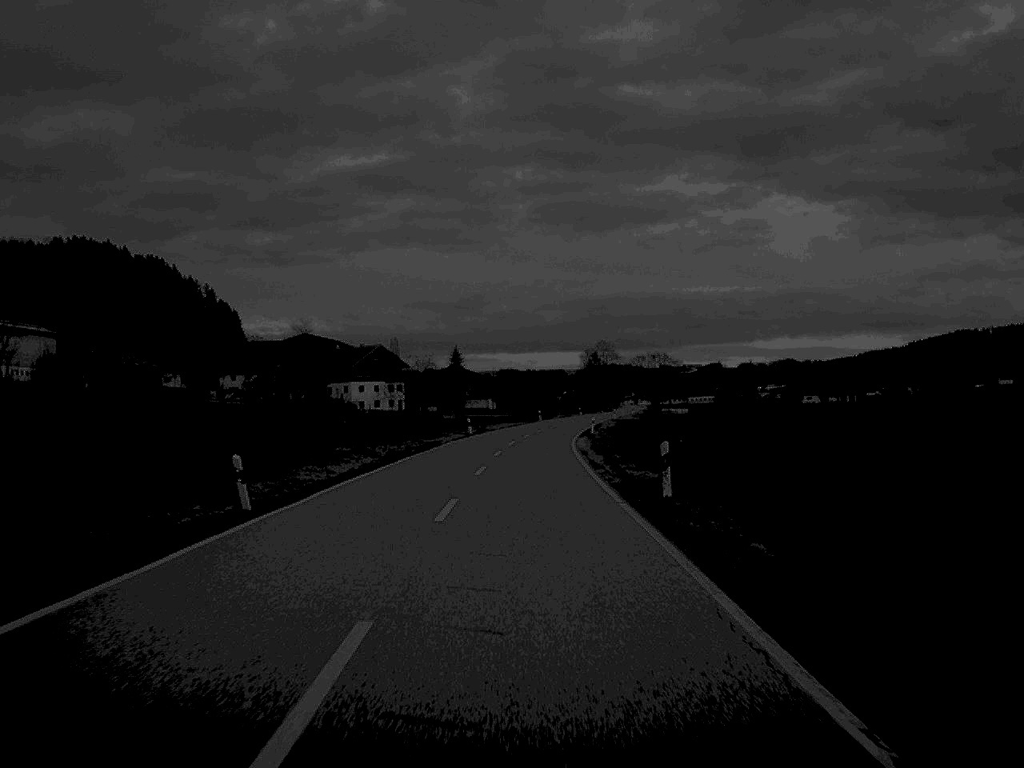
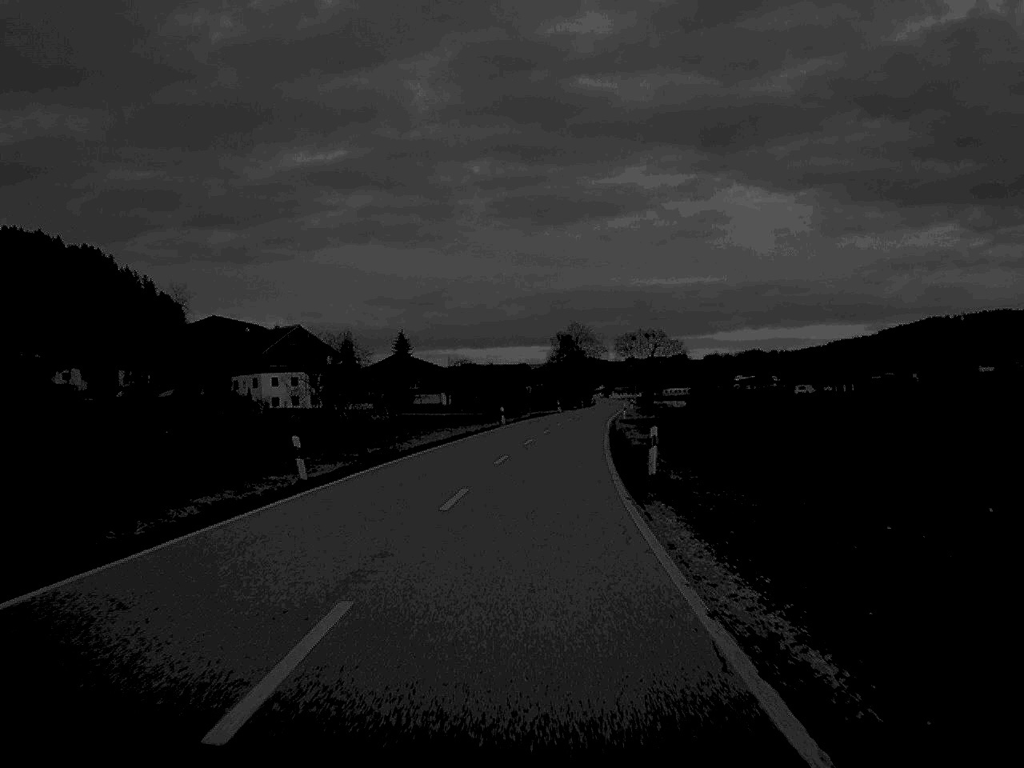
(+0.5, +47.2) m; +2°
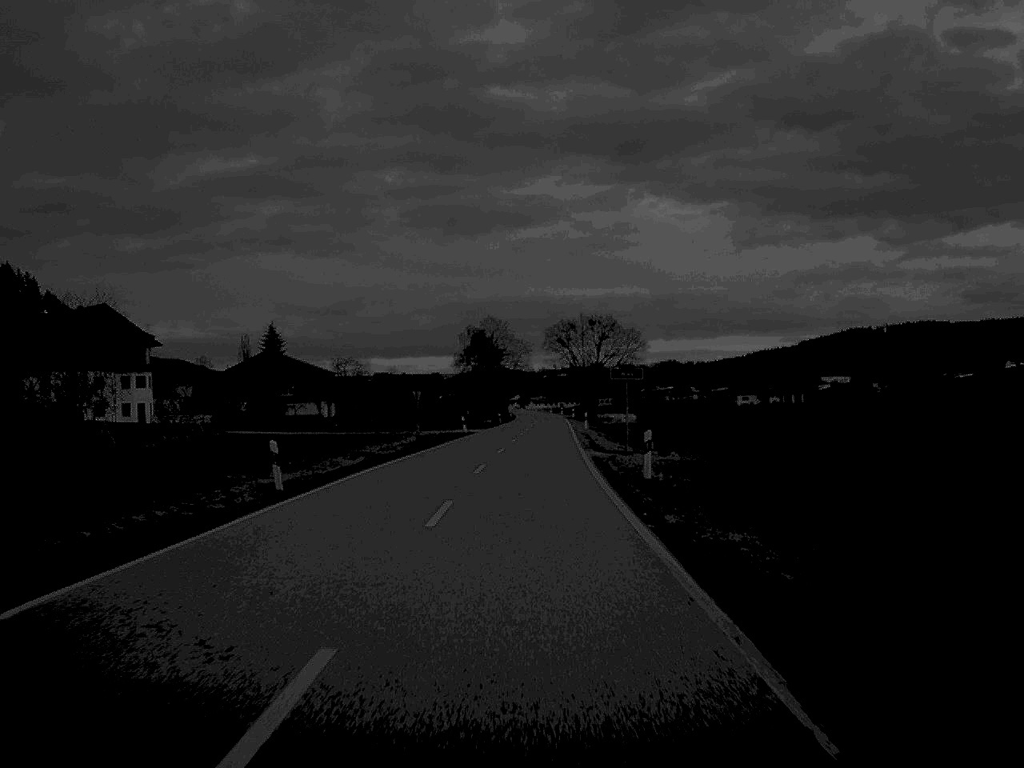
(+1.7, +49.6) m; +4°
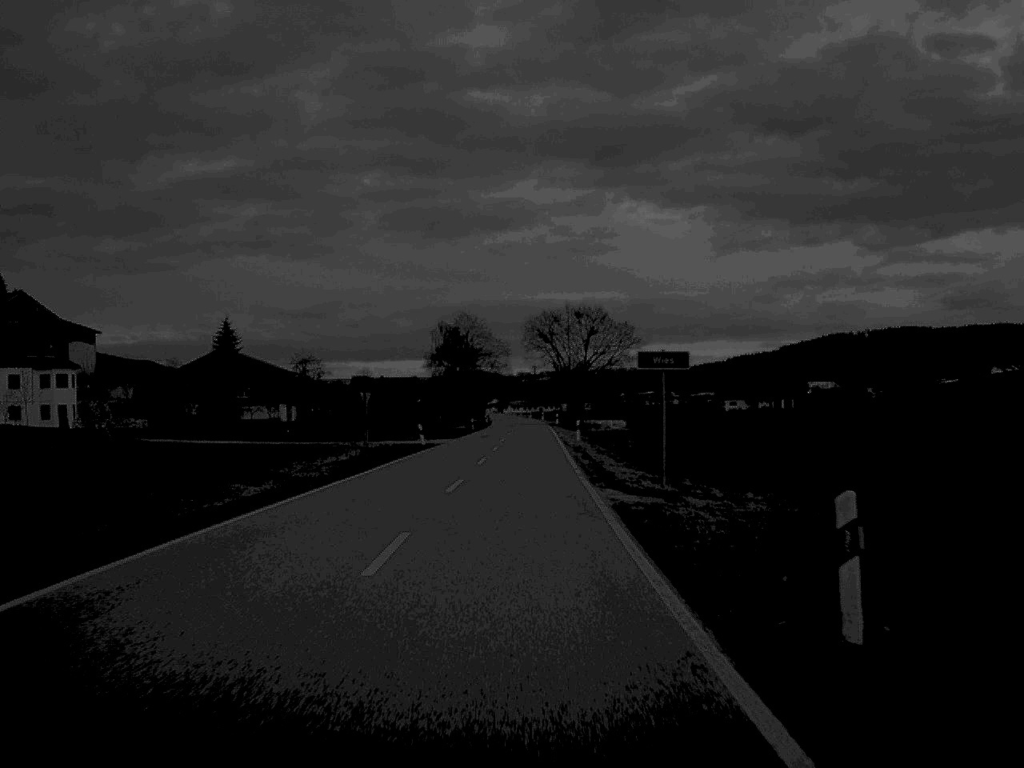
(+0.1, +16.3) m; +1°
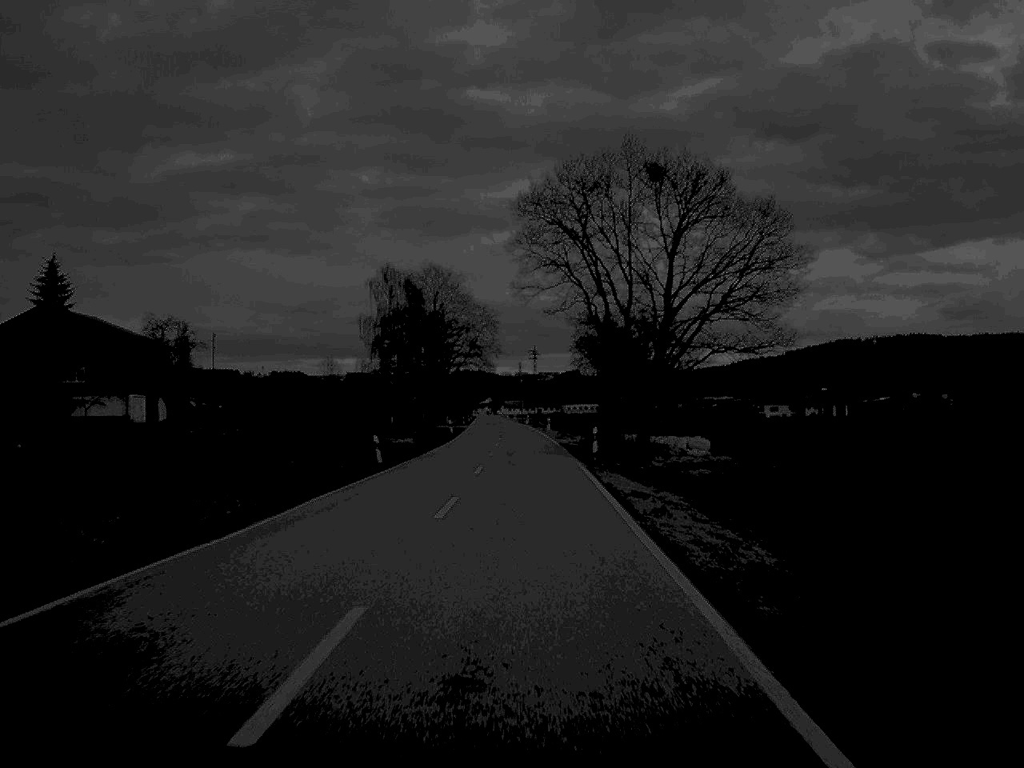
(+0.2, +65.8) m; 0°
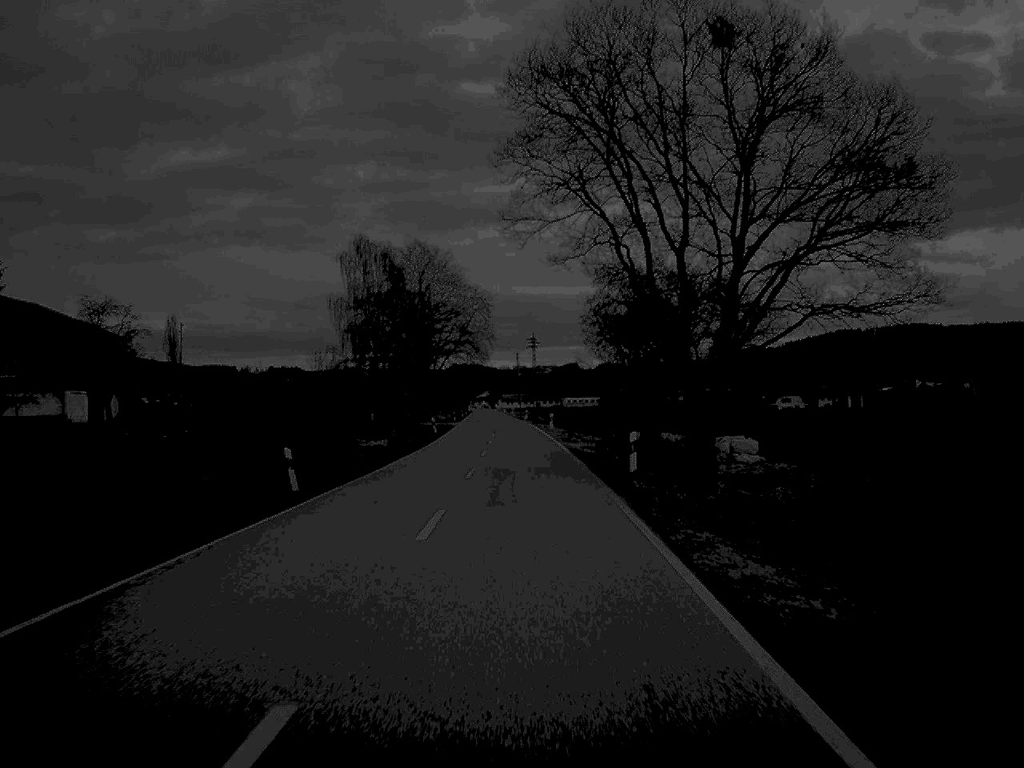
(0.0, +15.3) m; 0°
